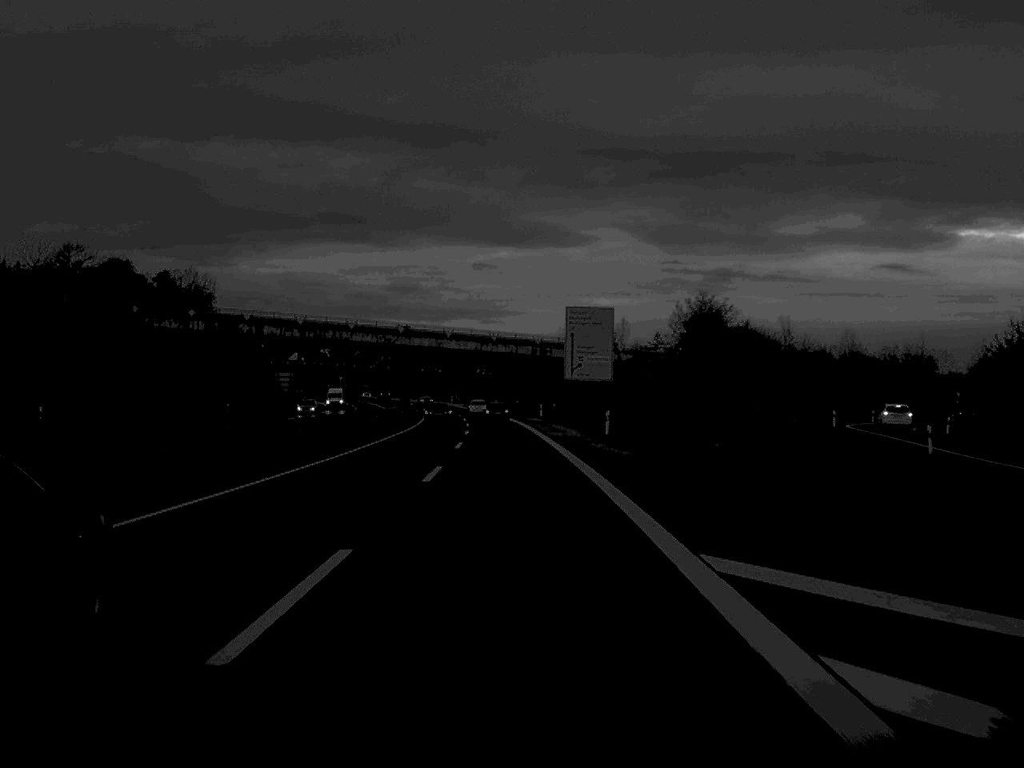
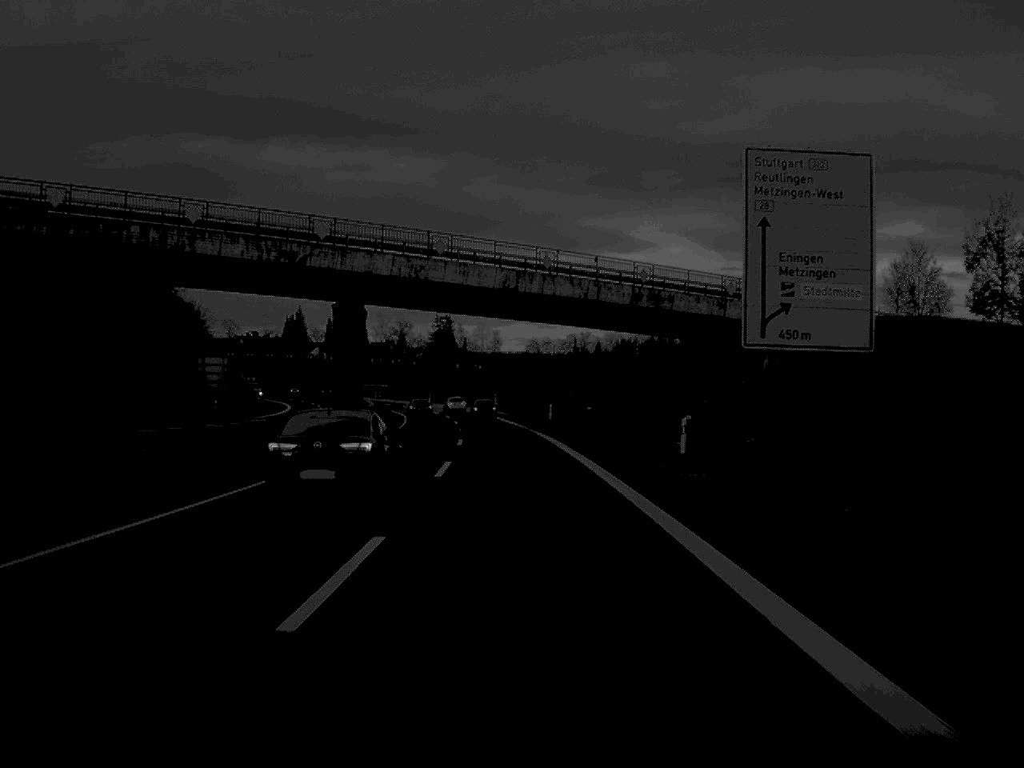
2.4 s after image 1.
(-1.6, +71.1) m; -2°
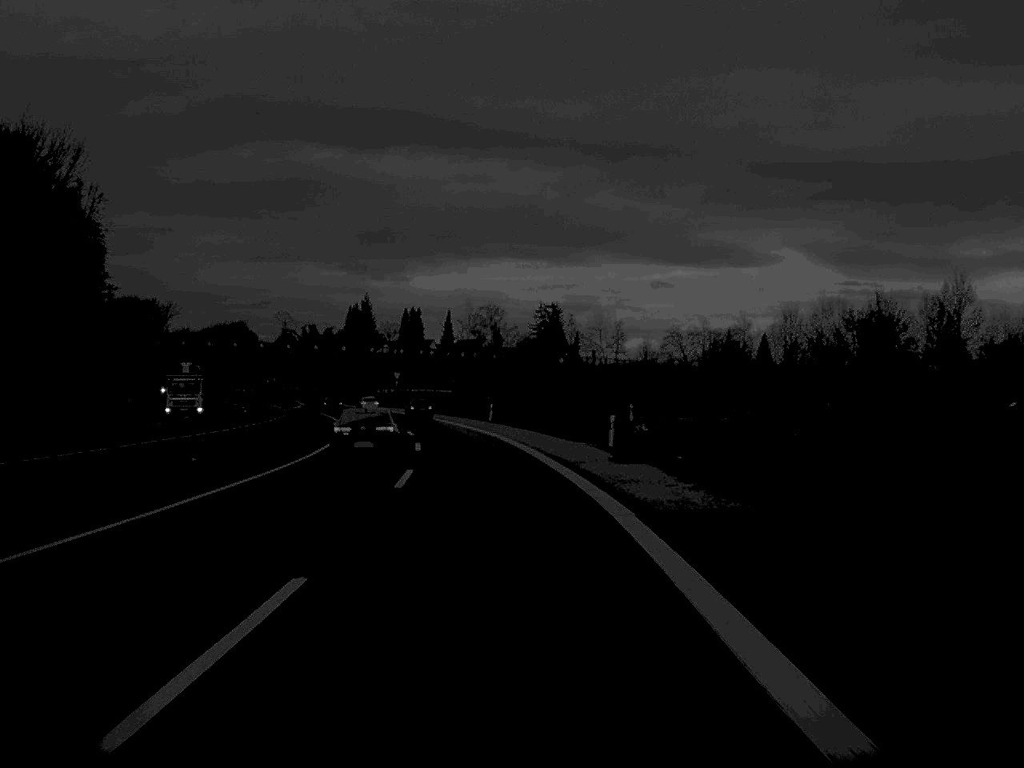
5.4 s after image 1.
(-3.4, +93.3) m; -5°
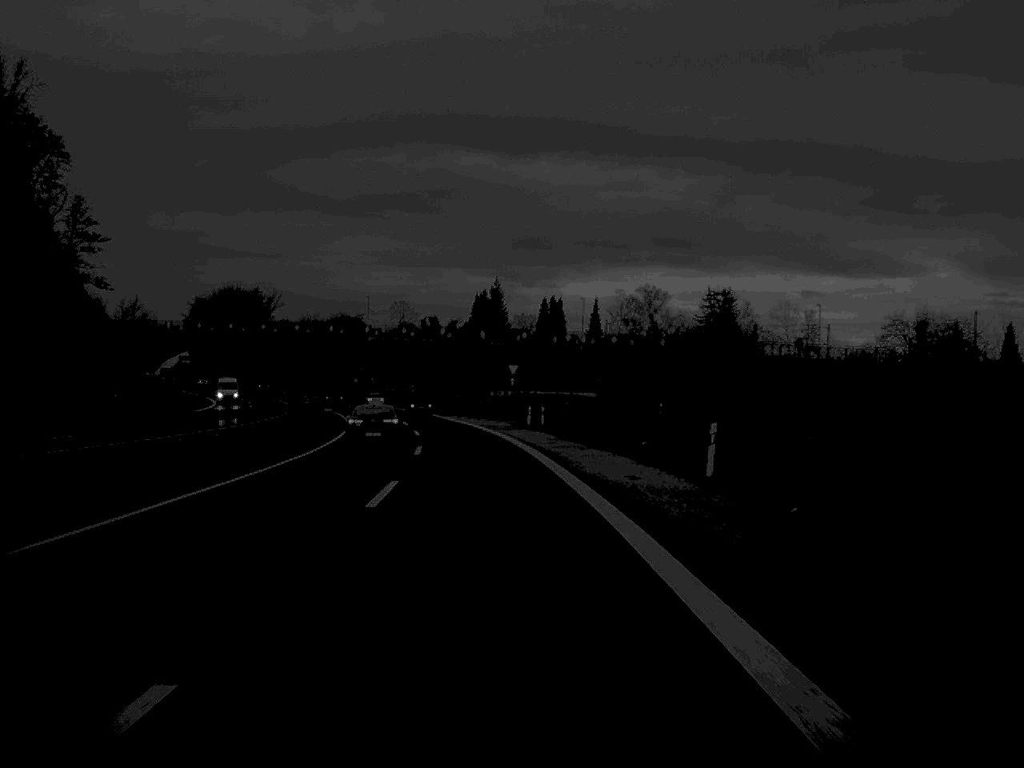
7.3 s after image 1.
(-3.0, +56.6) m; -7°
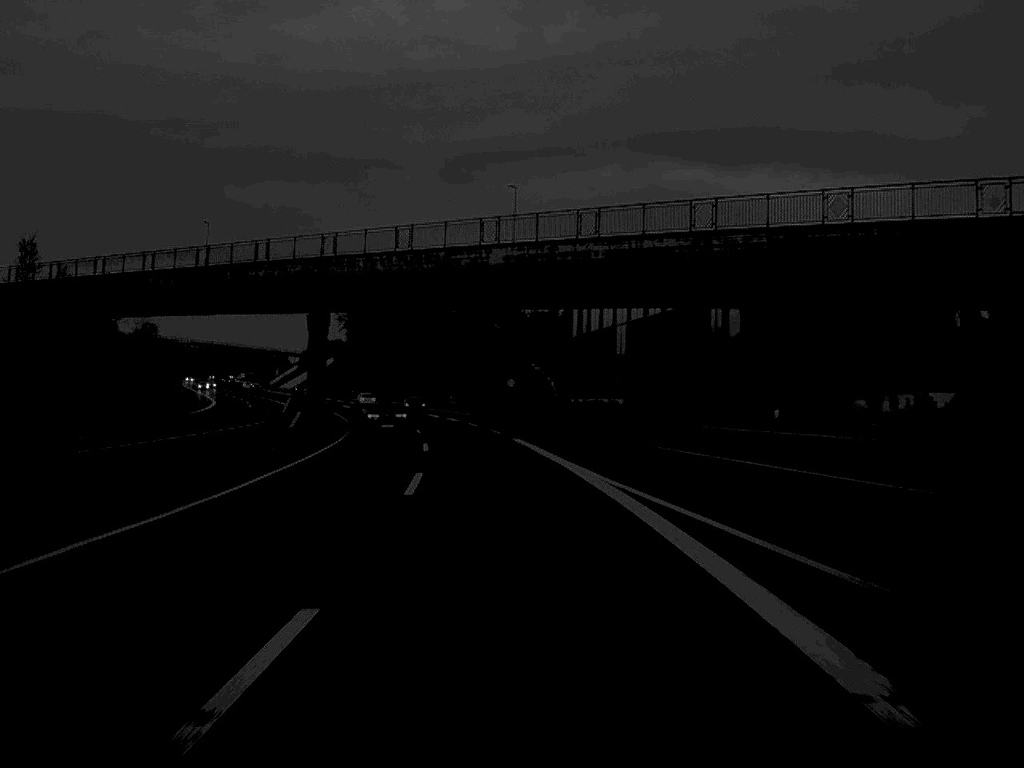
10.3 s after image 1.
(-7.1, +87.2) m; -9°
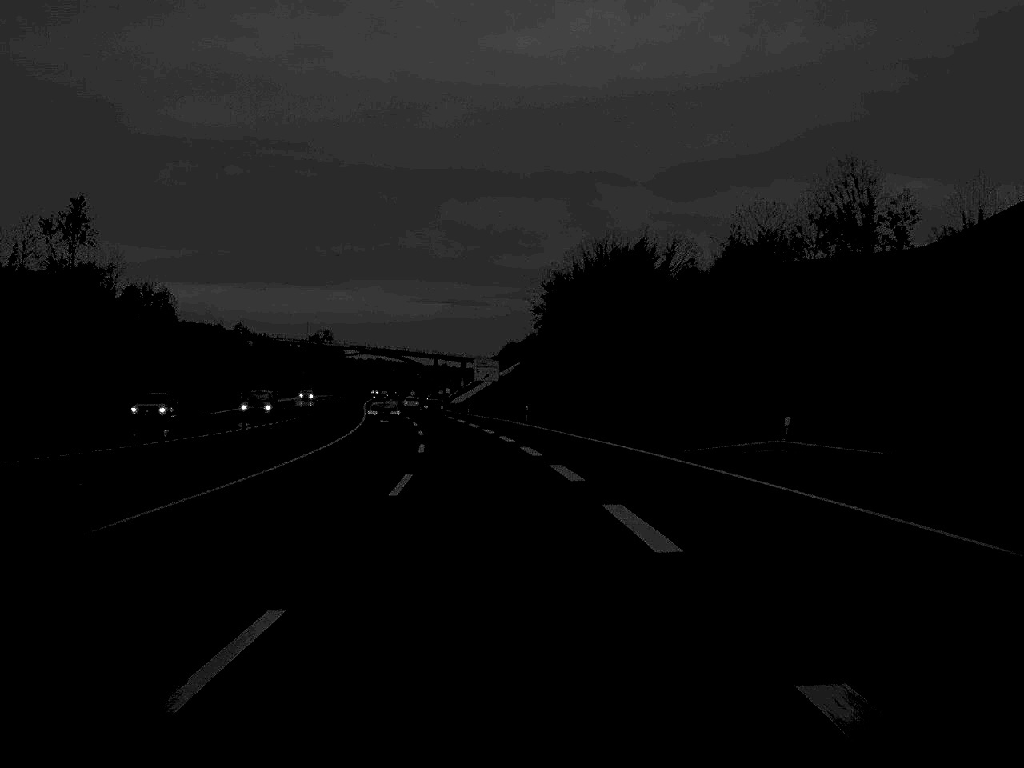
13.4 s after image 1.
(-7.6, +90.1) m; -10°
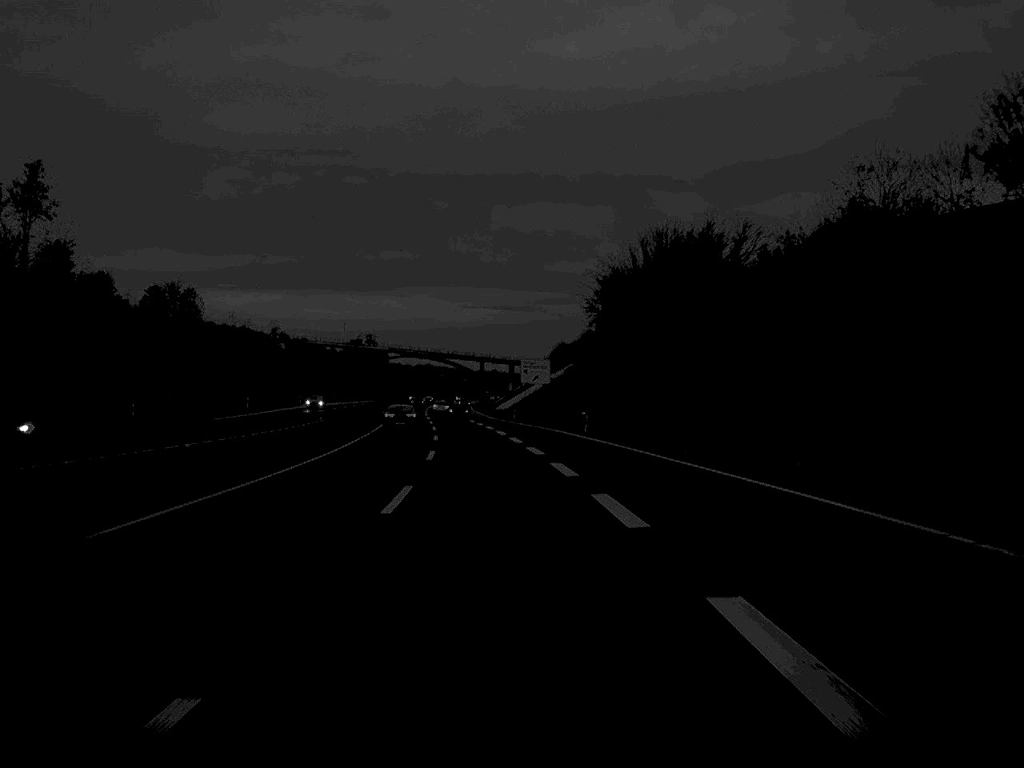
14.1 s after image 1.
(-0.4, +20.9) m; -2°
